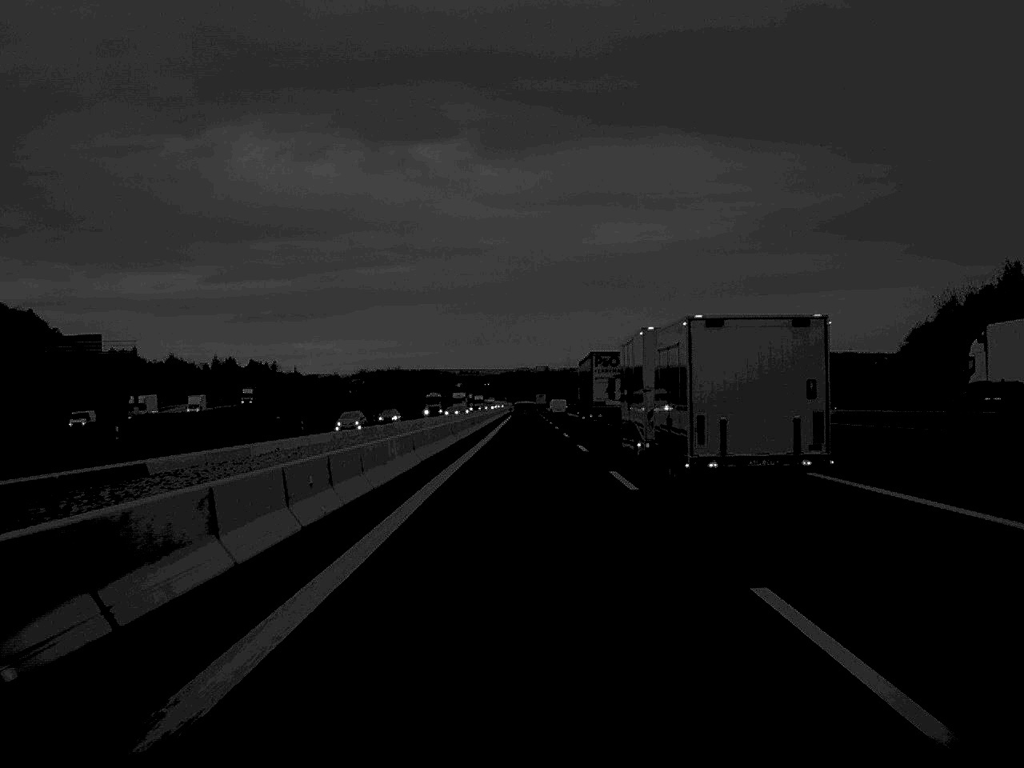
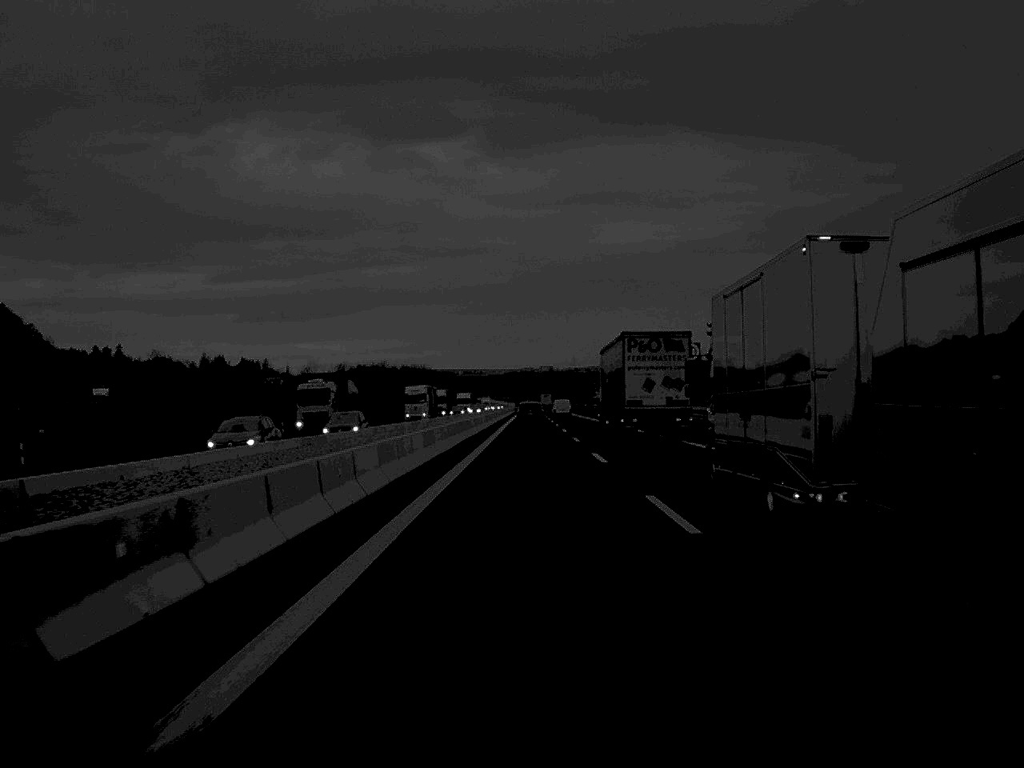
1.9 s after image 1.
(-0.1, +60.8) m; 0°
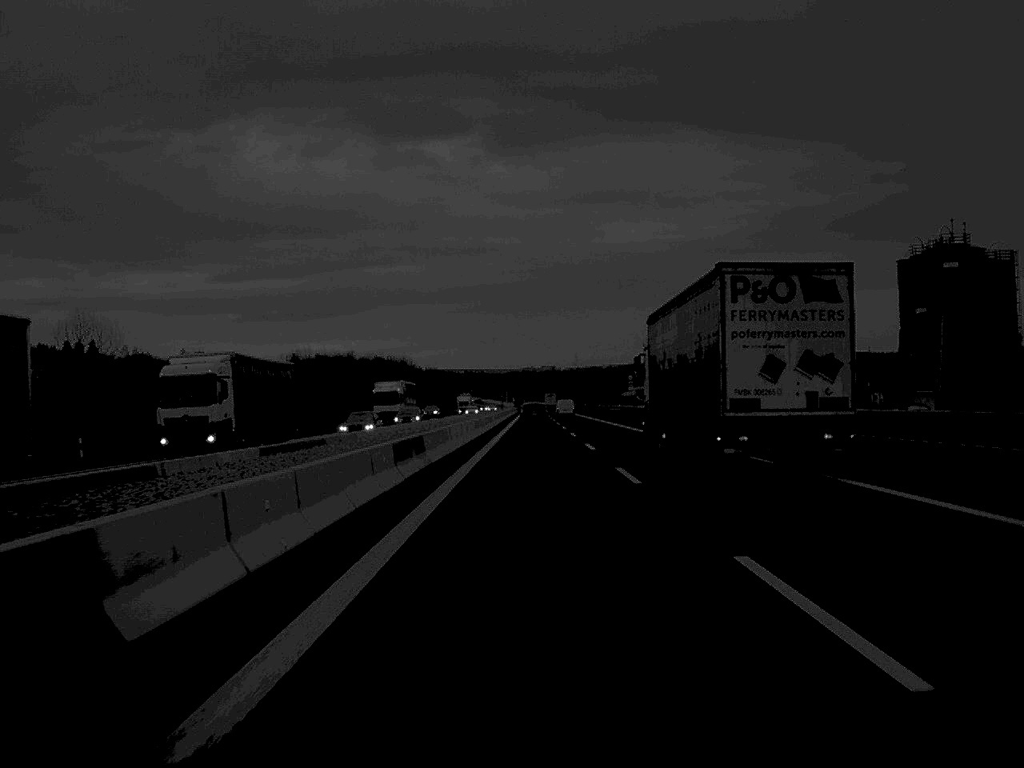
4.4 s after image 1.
(0.0, +79.6) m; 0°
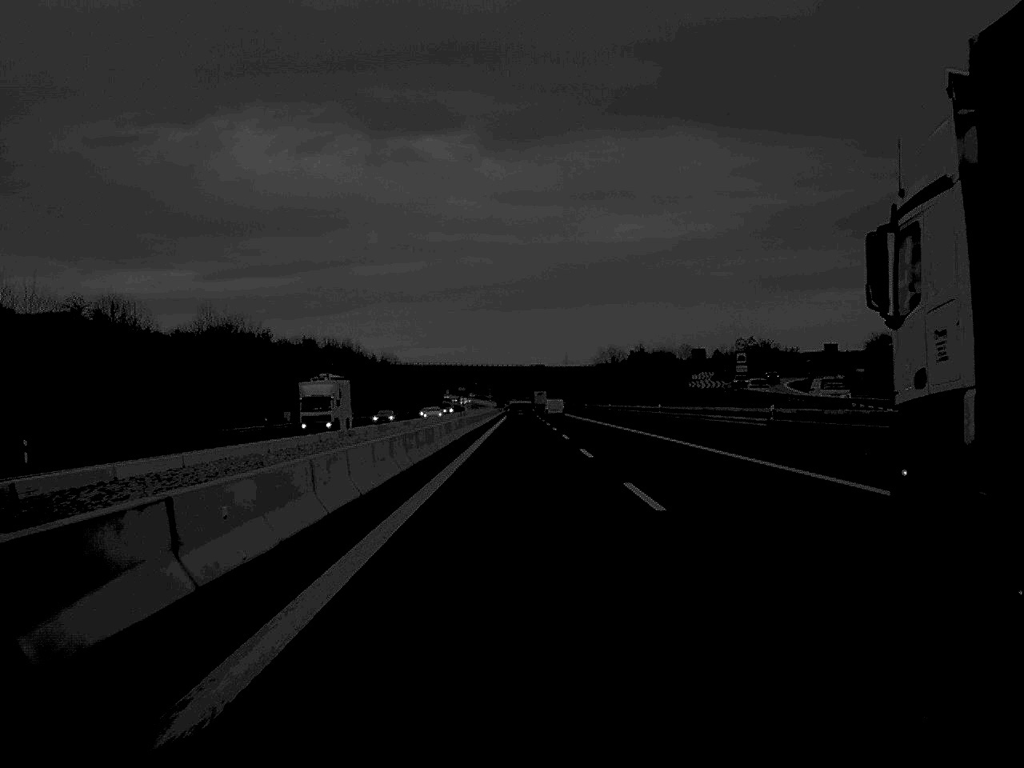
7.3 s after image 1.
(+0.5, +95.7) m; +1°
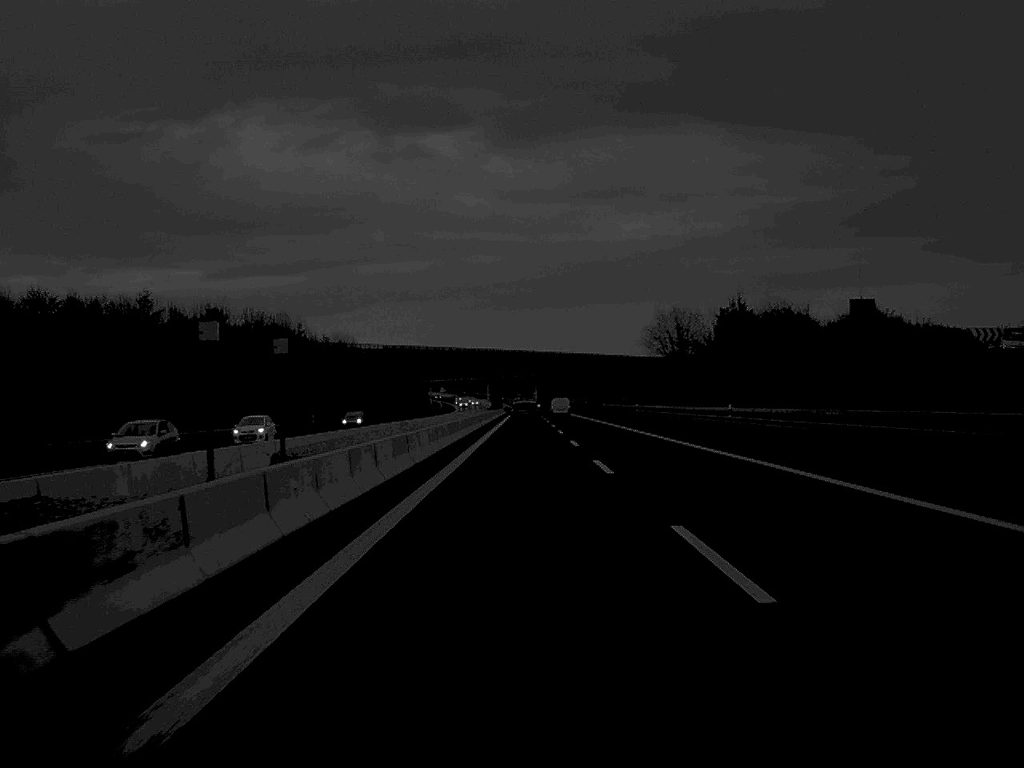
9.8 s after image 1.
(-0.3, +79.6) m; 0°
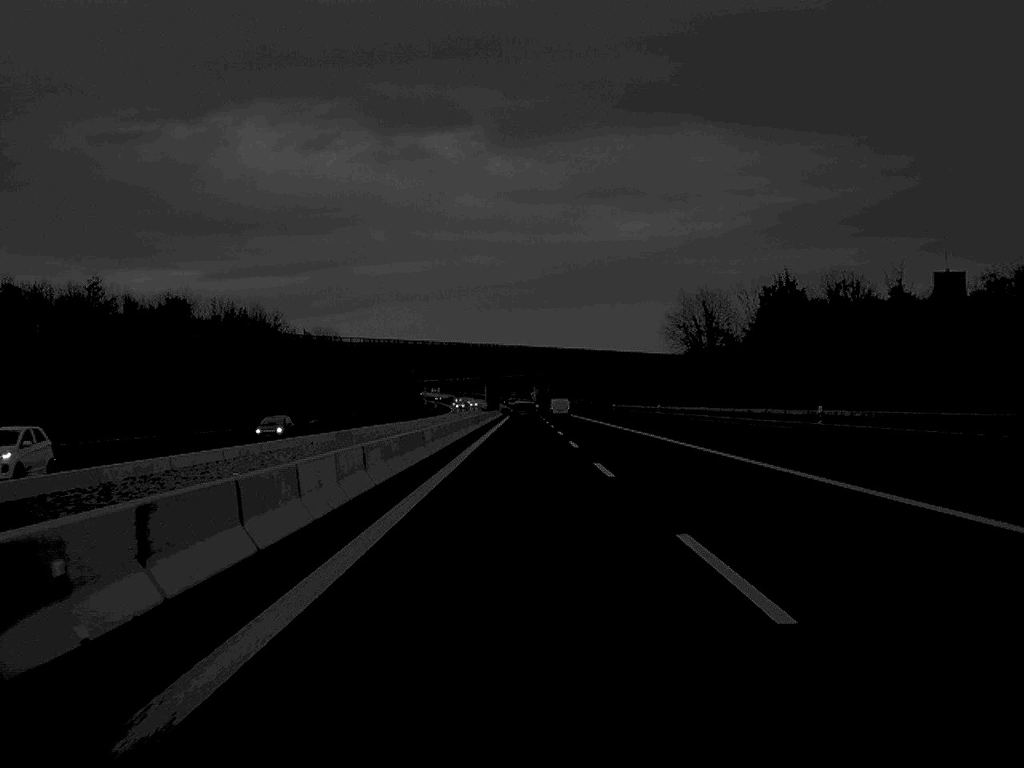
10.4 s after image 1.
(0.0, +18.8) m; 0°
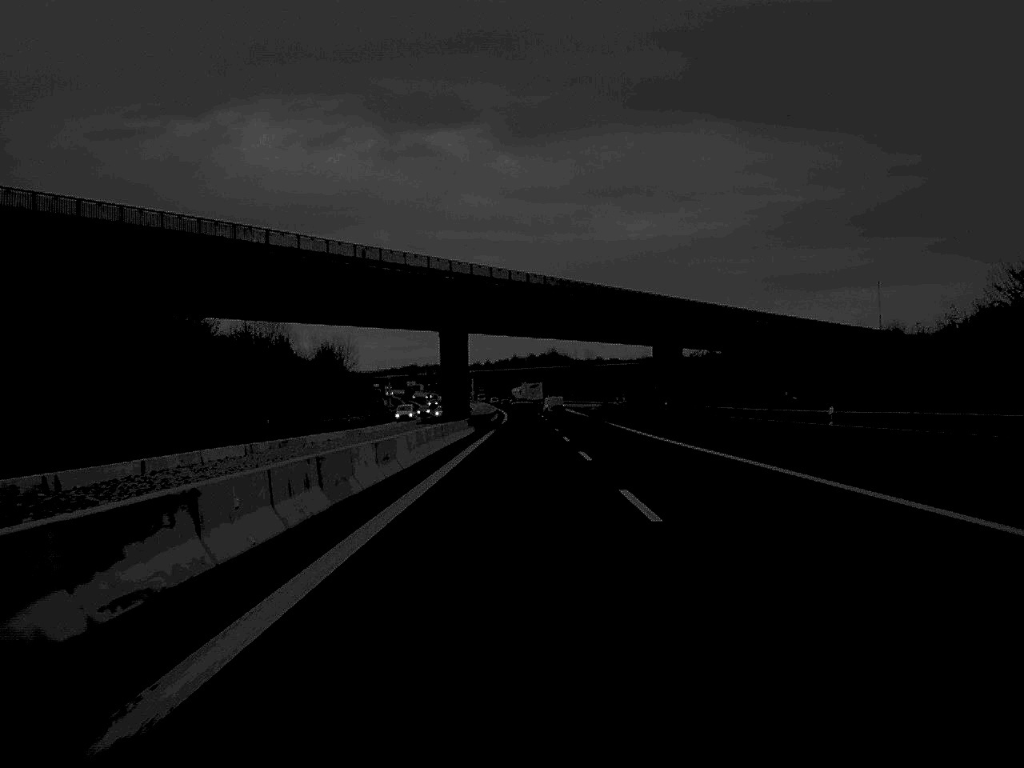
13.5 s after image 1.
(0.0, +99.3) m; 0°
